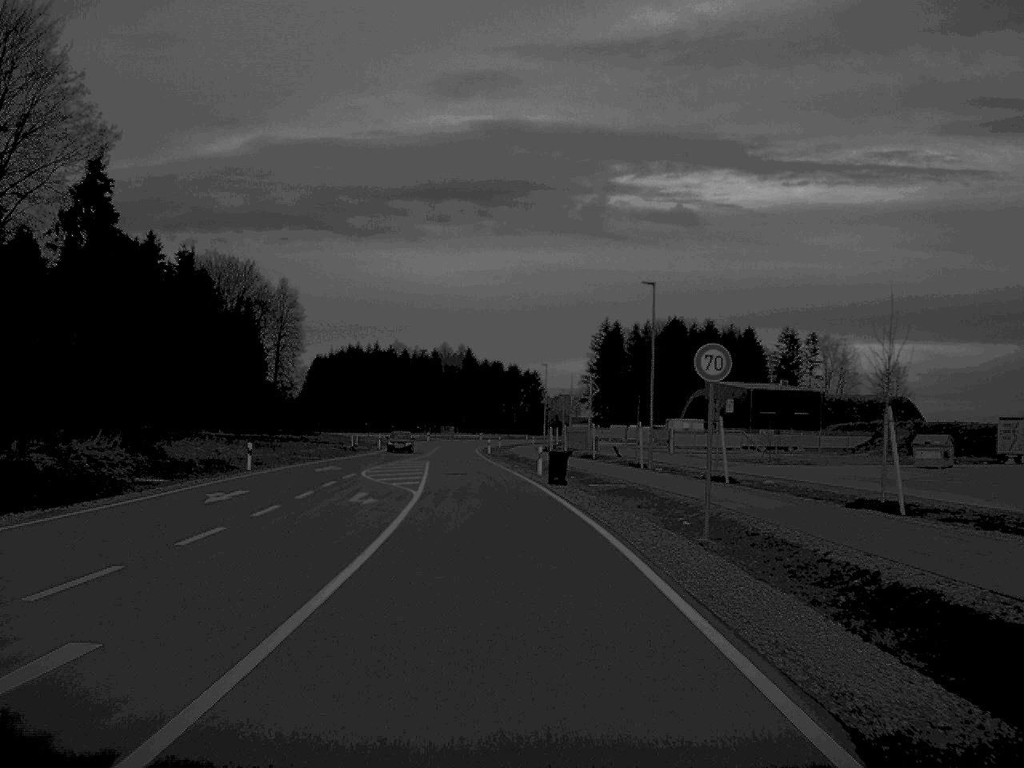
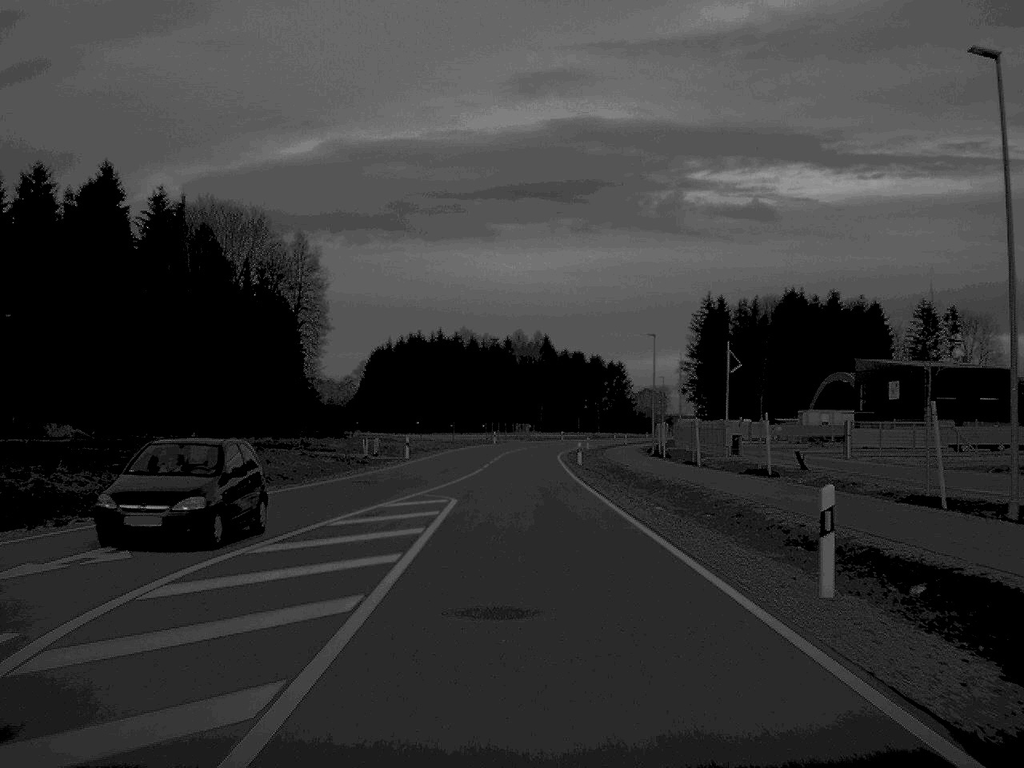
(-1.4, +35.6) m; -3°
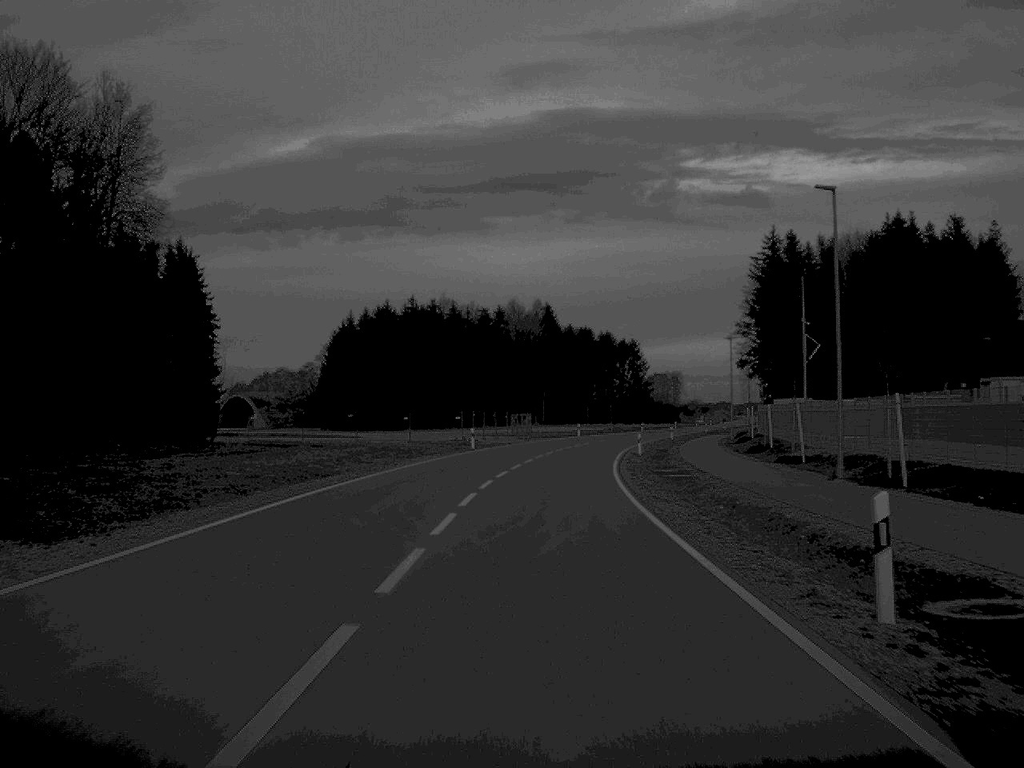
(-0.2, +52.2) m; 0°
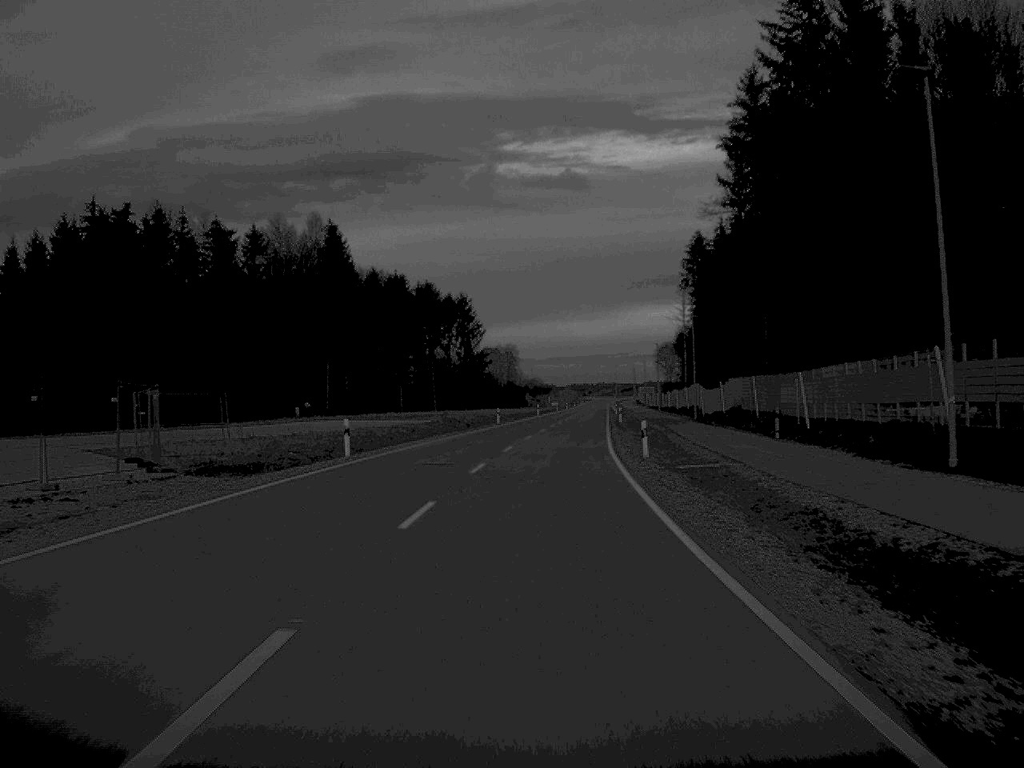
(+4.9, +78.6) m; +8°
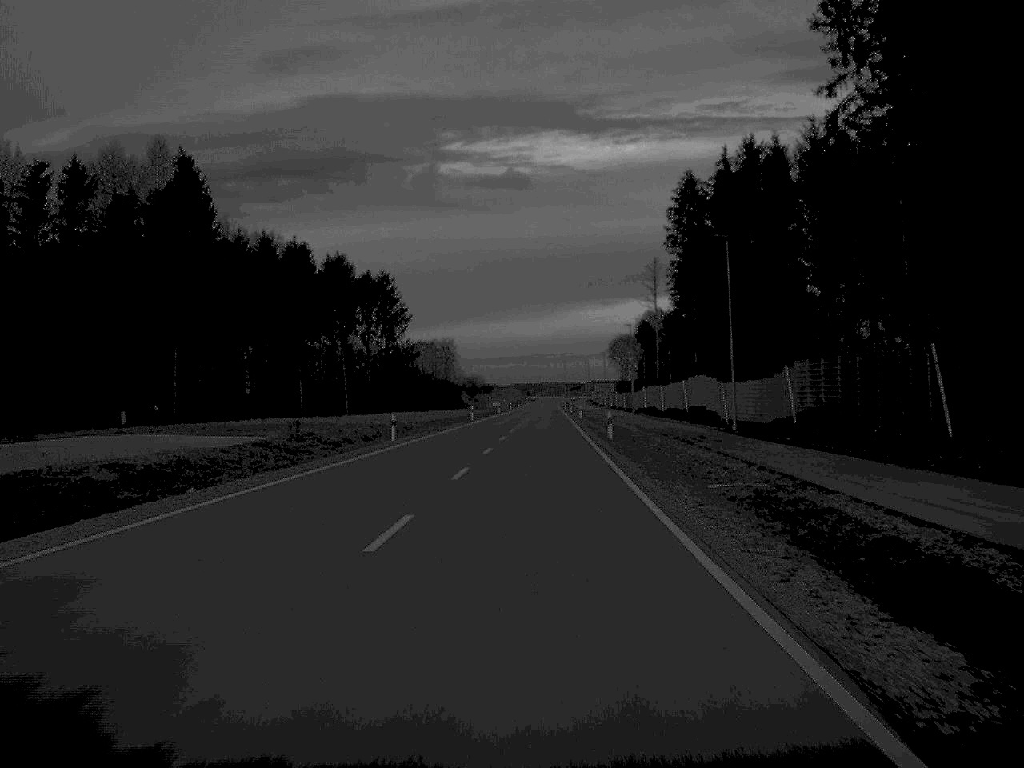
(+1.0, +38.1) m; +3°
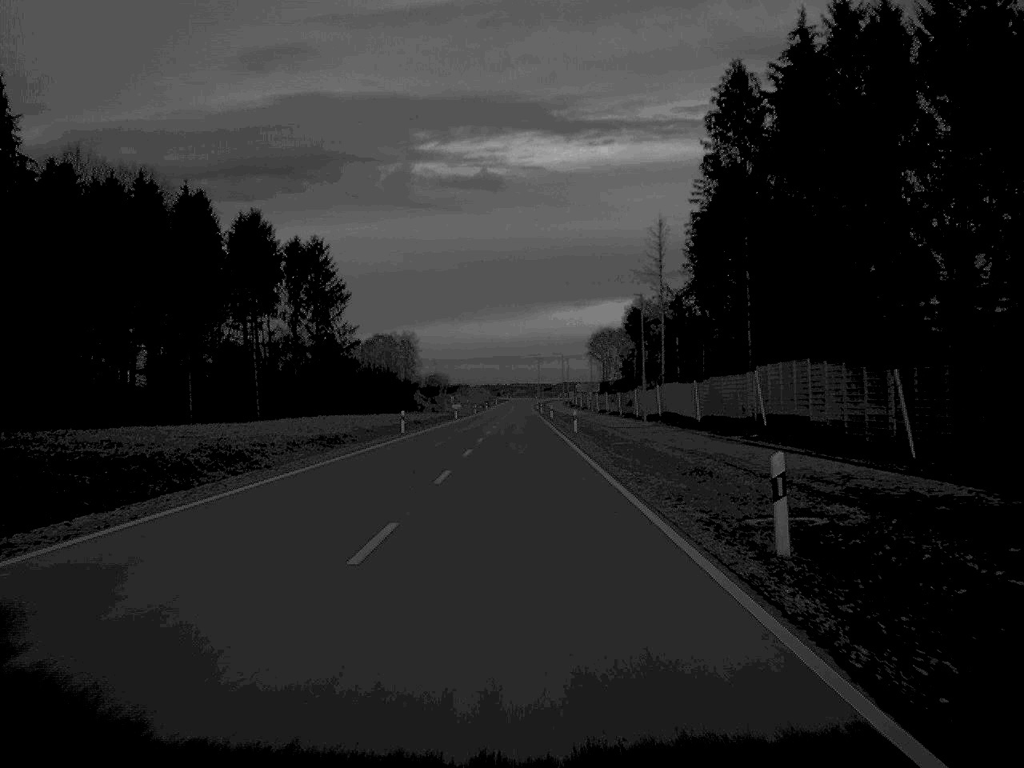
(+0.4, +36.4) m; +1°
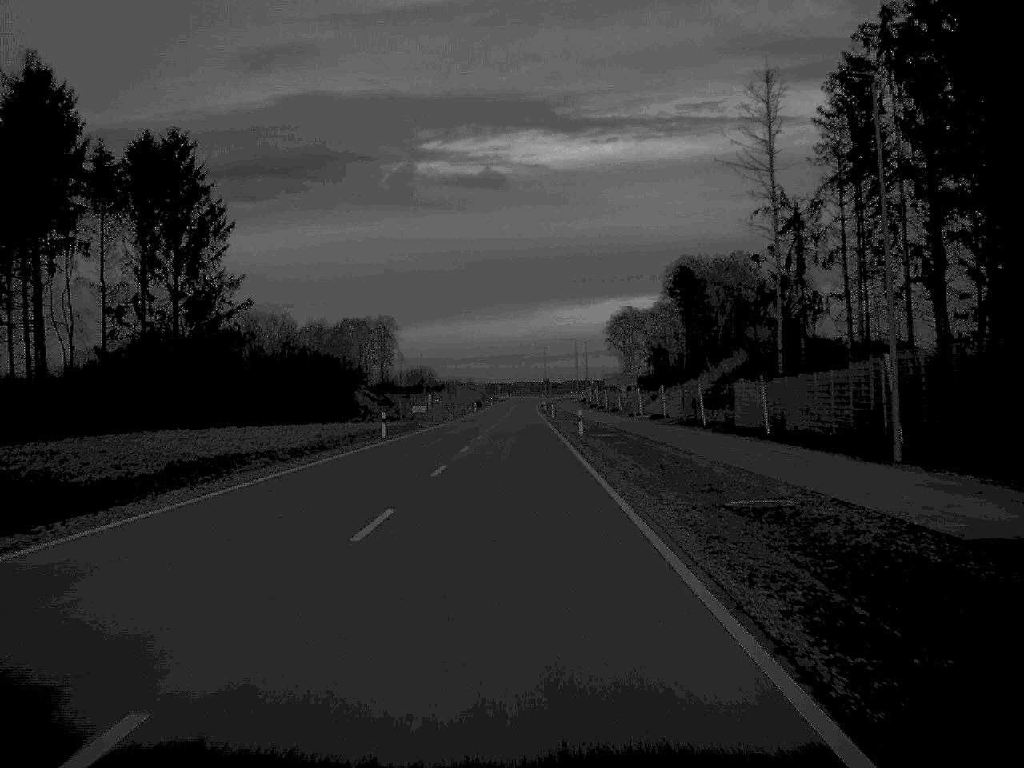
(+0.2, +57.4) m; 0°
